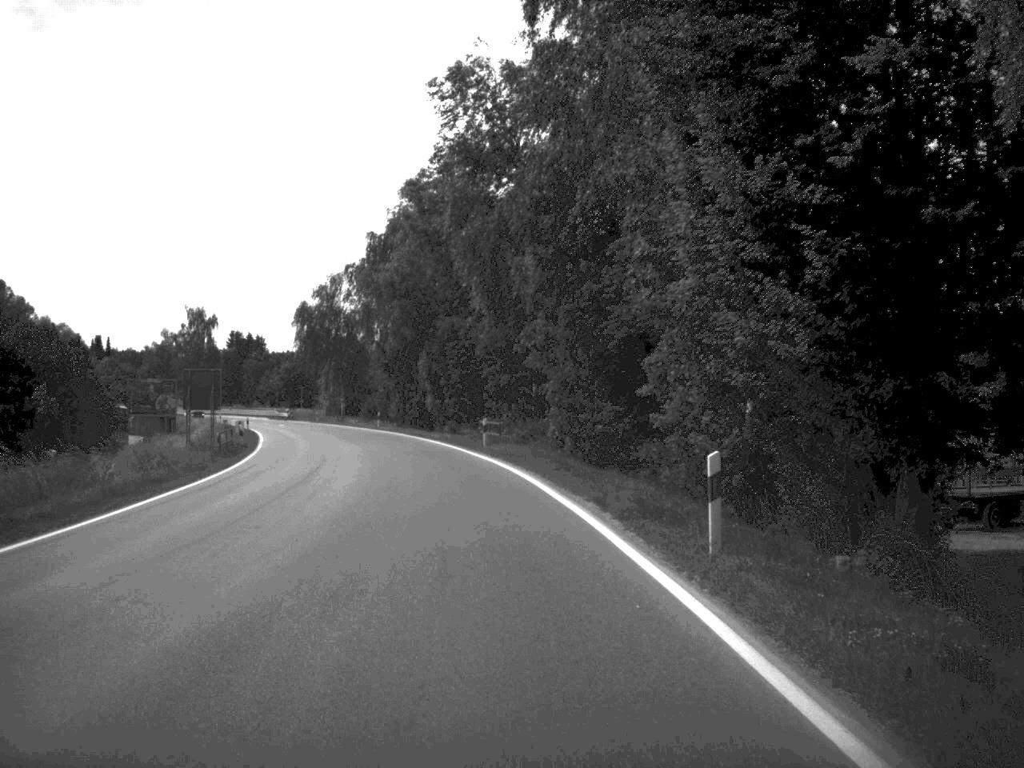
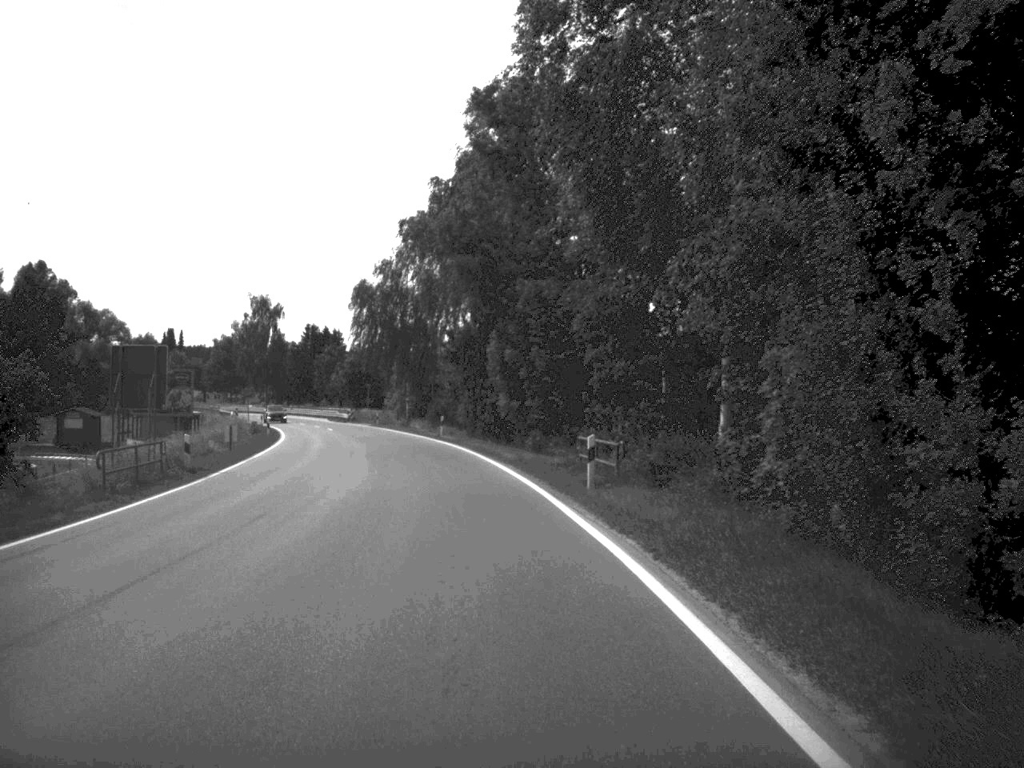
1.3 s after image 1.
(-0.8, +20.1) m; -4°
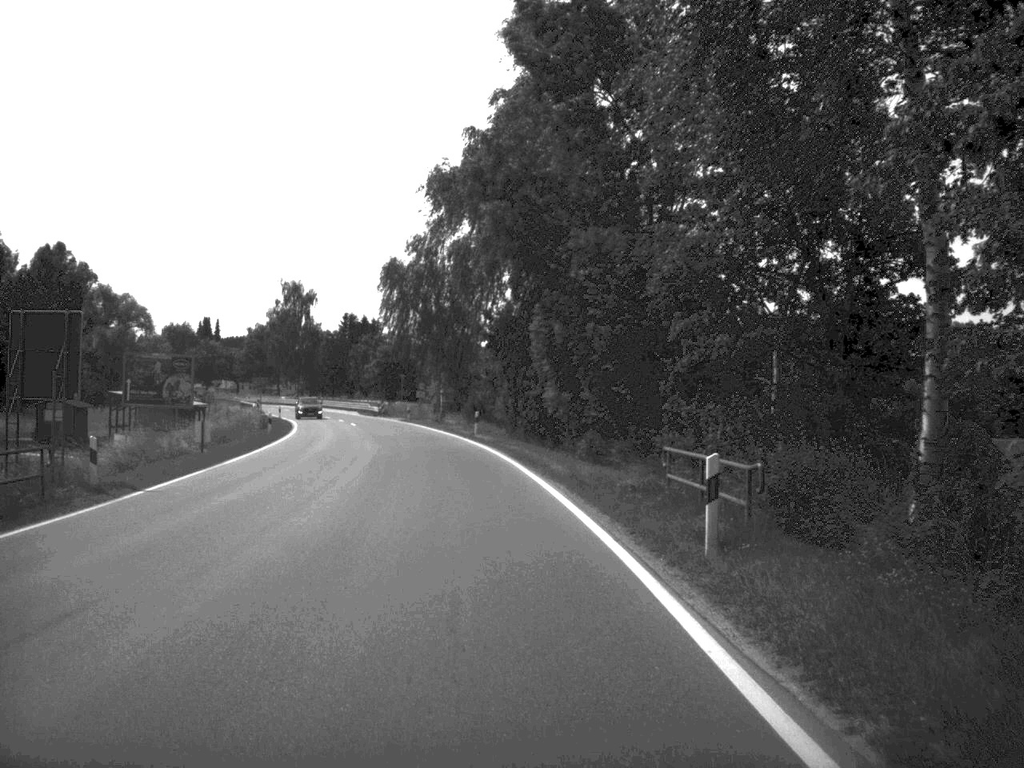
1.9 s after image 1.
(-0.2, +9.9) m; -2°
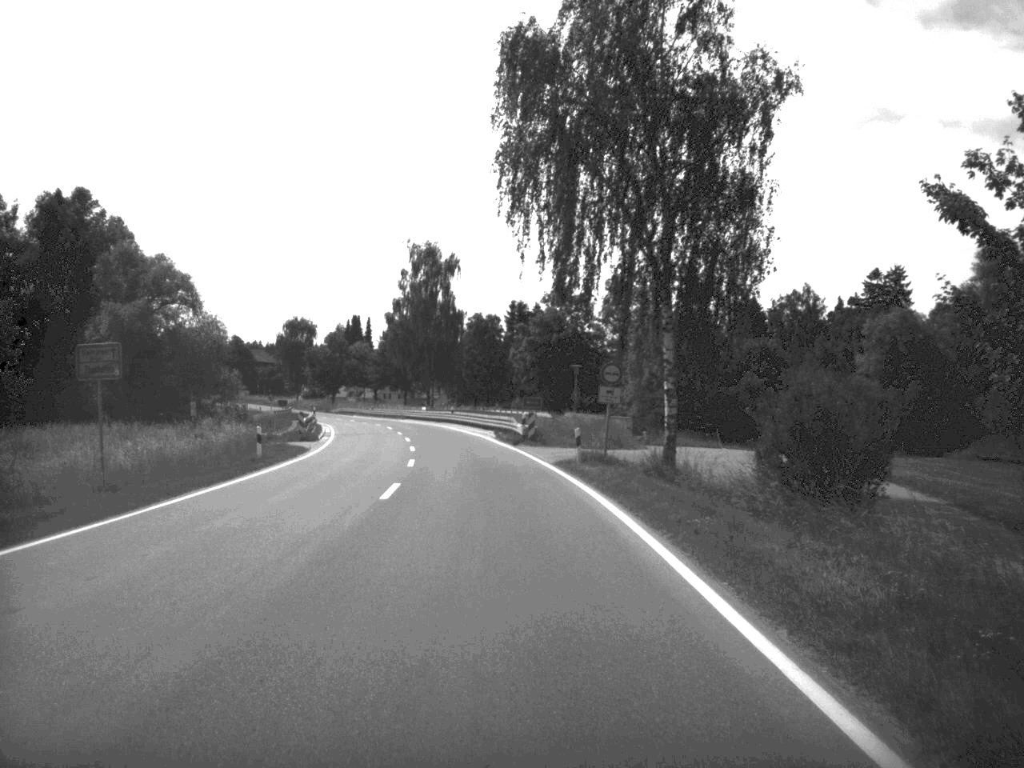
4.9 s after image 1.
(-4.2, +52.7) m; -8°
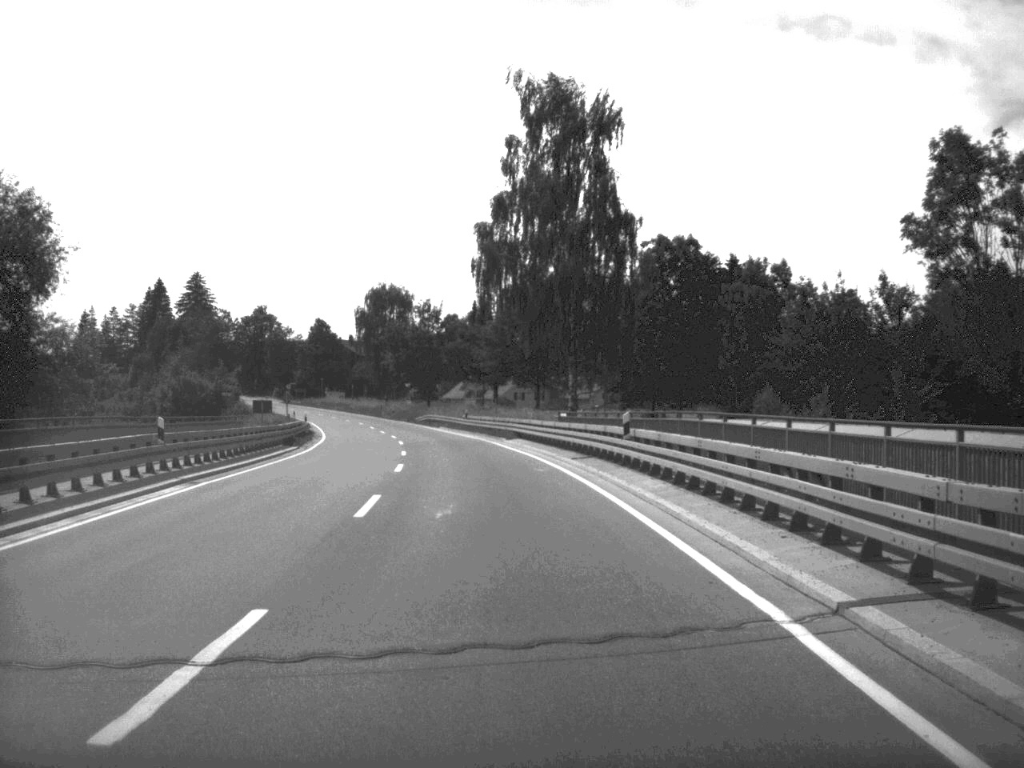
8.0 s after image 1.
(-3.9, +62.9) m; -7°
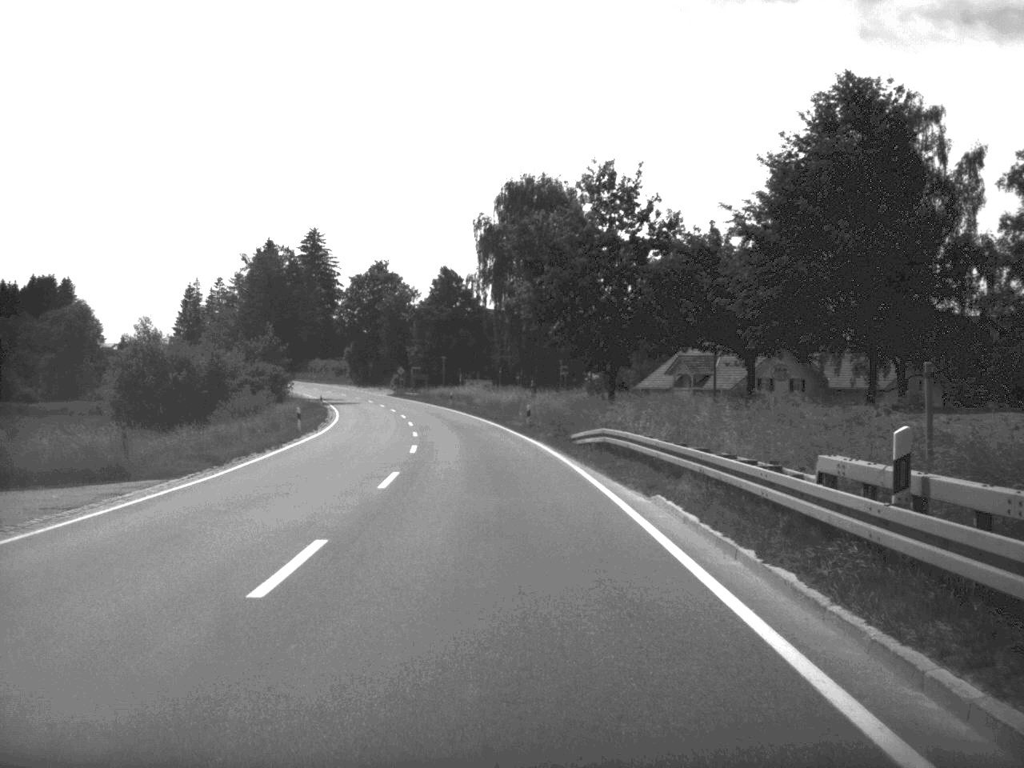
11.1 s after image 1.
(-4.8, +66.5) m; -8°
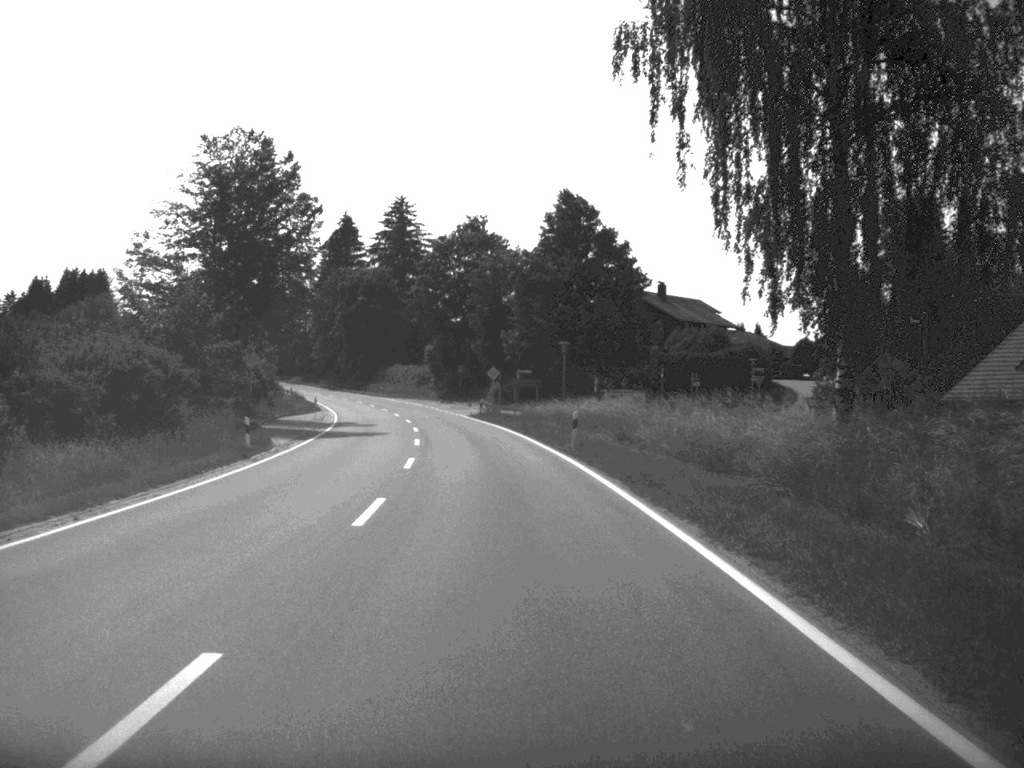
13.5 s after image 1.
(-2.8, +53.7) m; -6°
